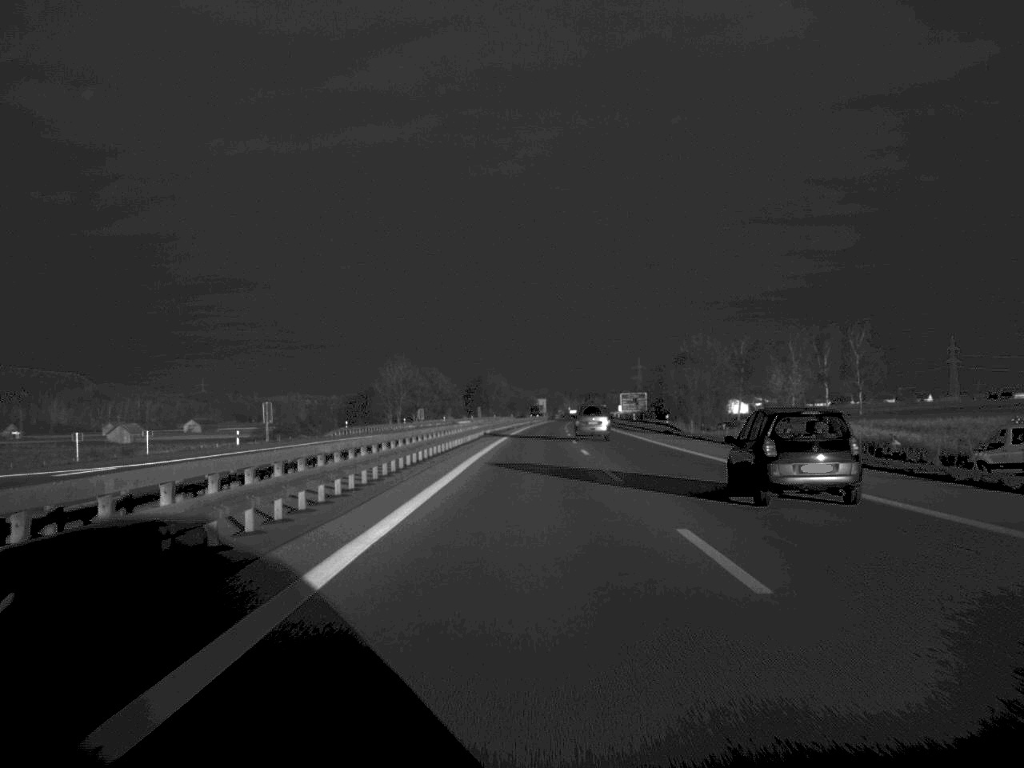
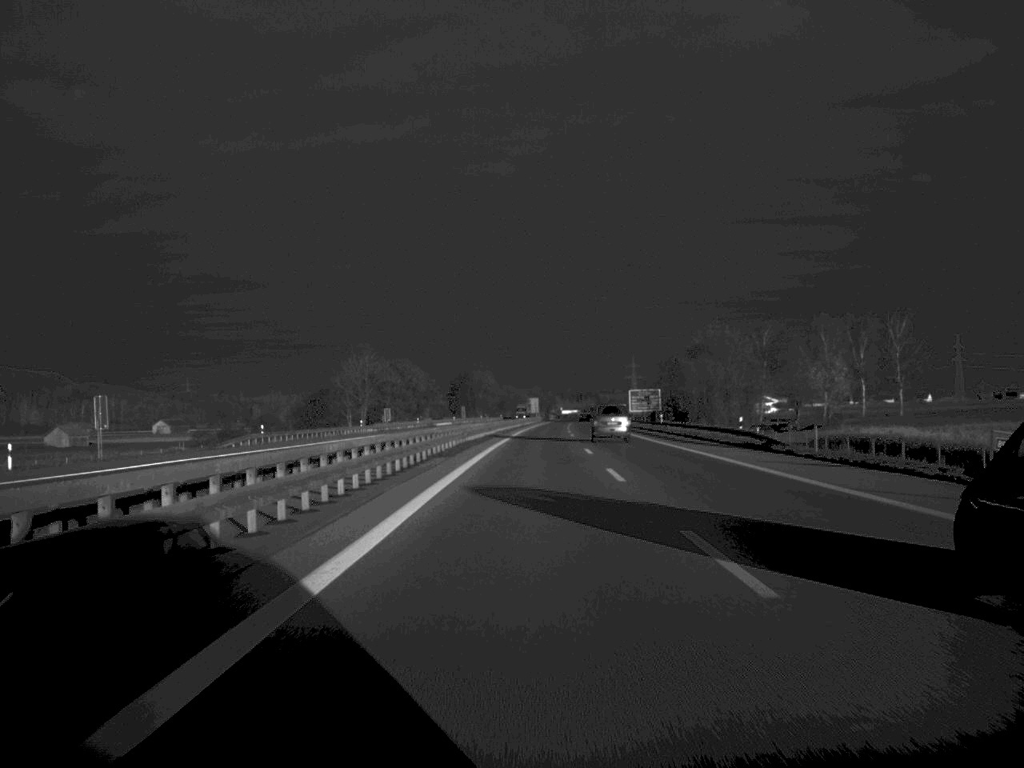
(+0.1, +34.9) m; 0°
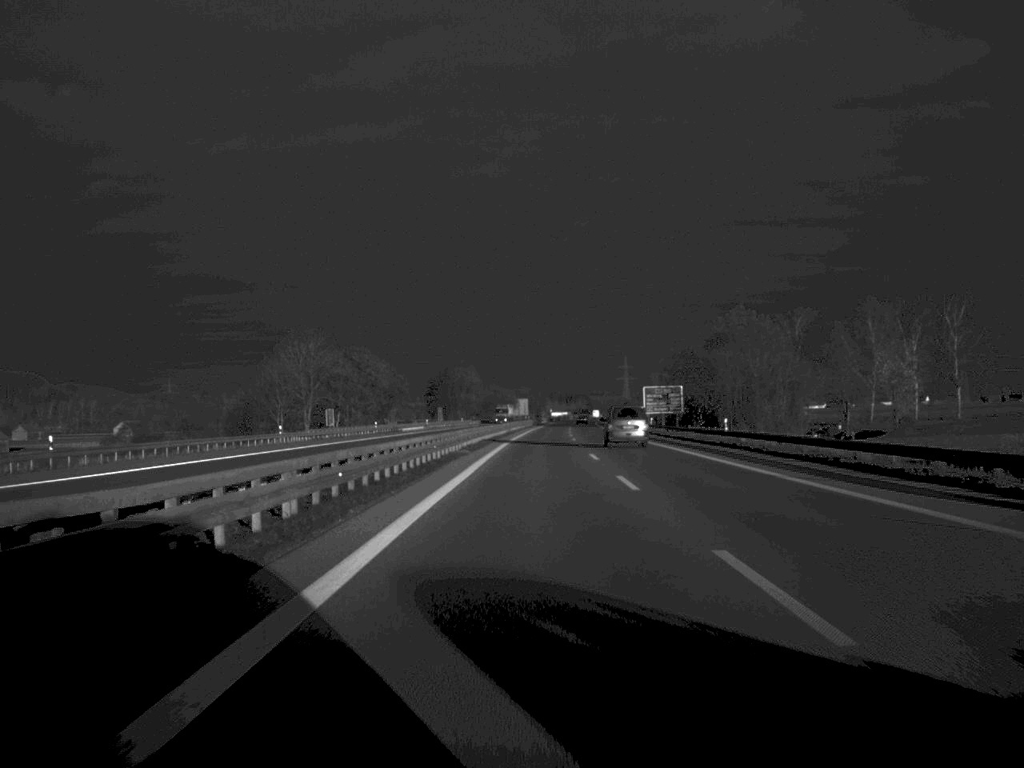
(+0.2, +39.0) m; +1°
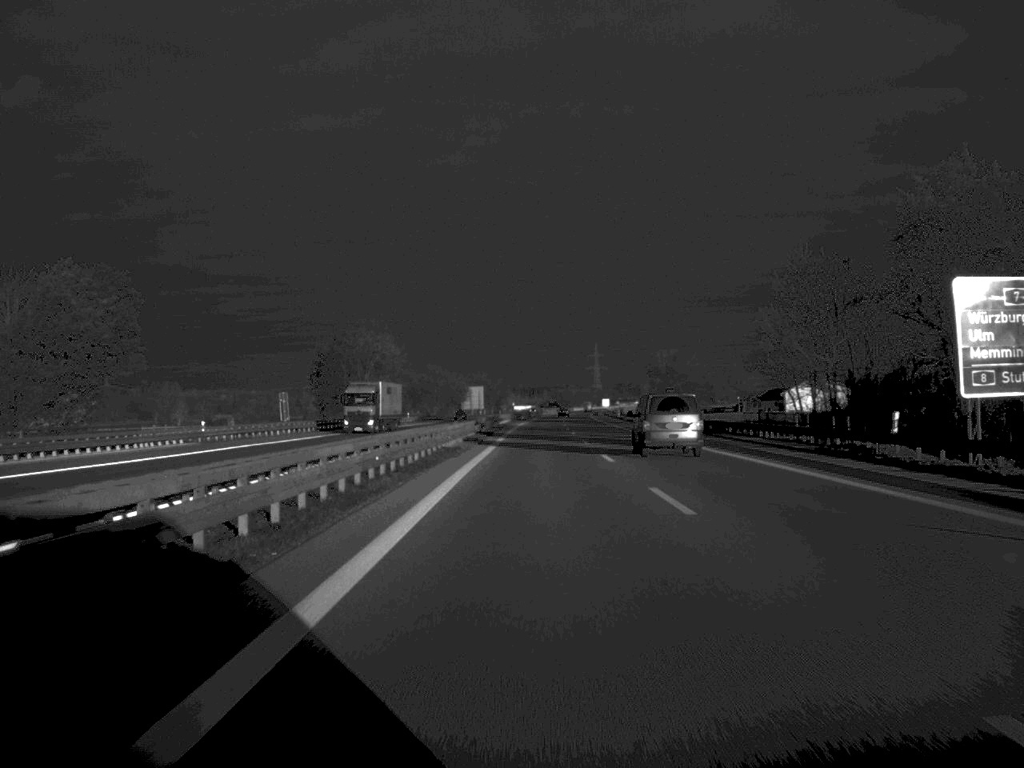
(+1.7, +116.0) m; +2°
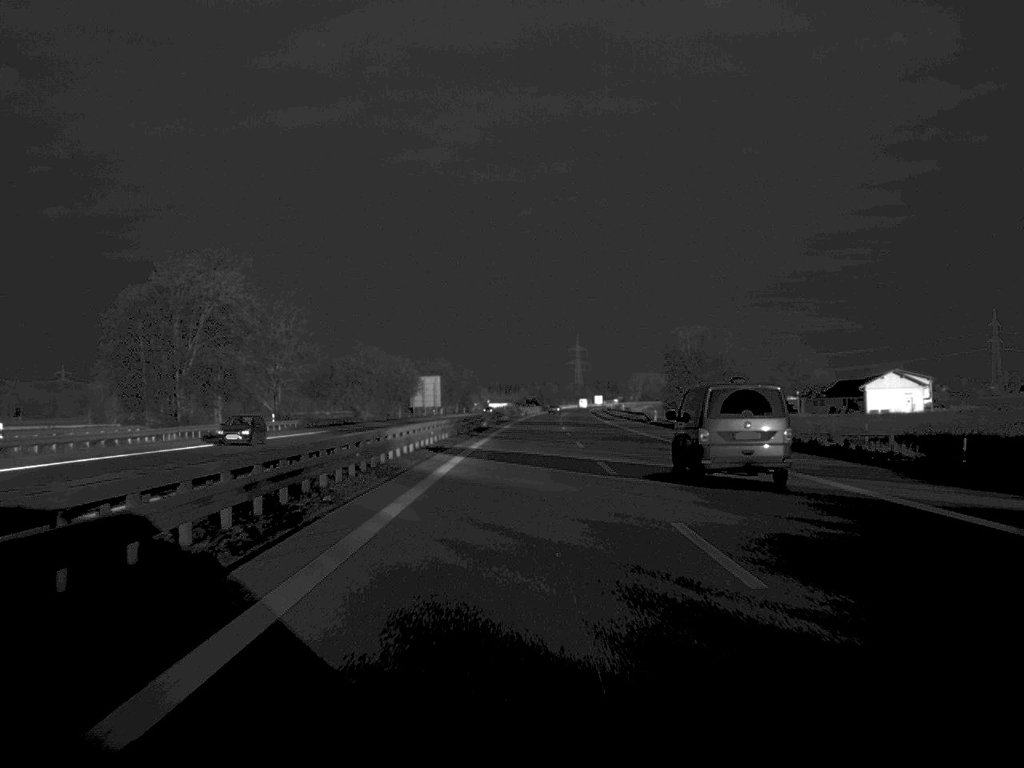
(+0.8, +78.5) m; +1°
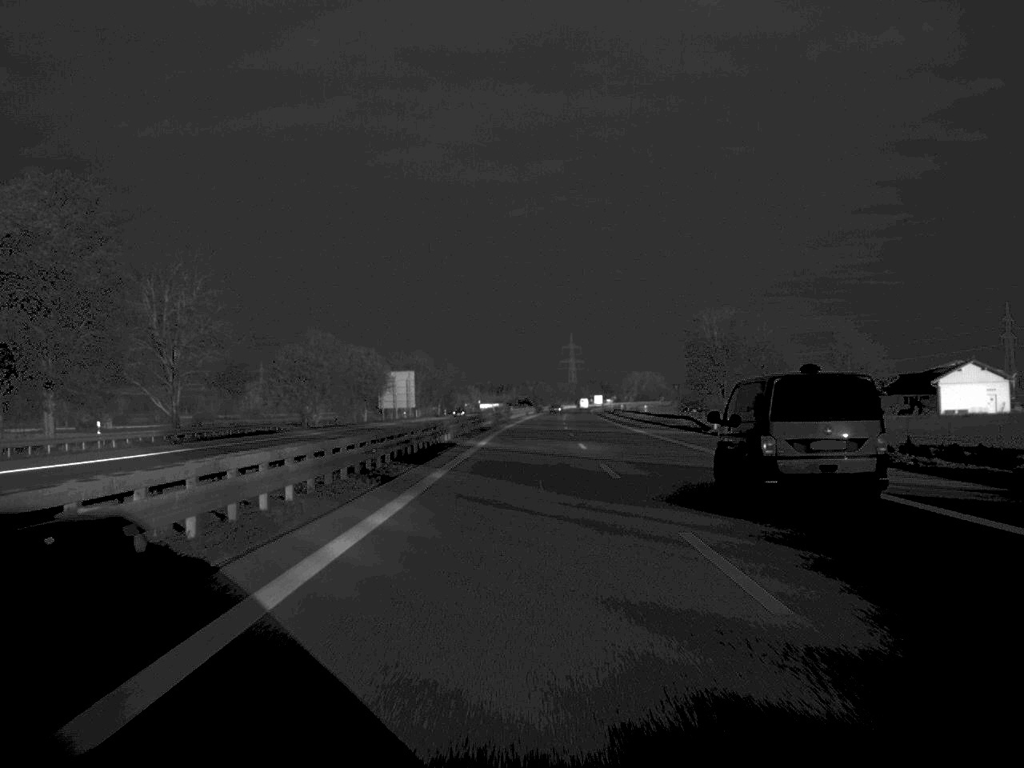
(+0.1, +37.4) m; 0°
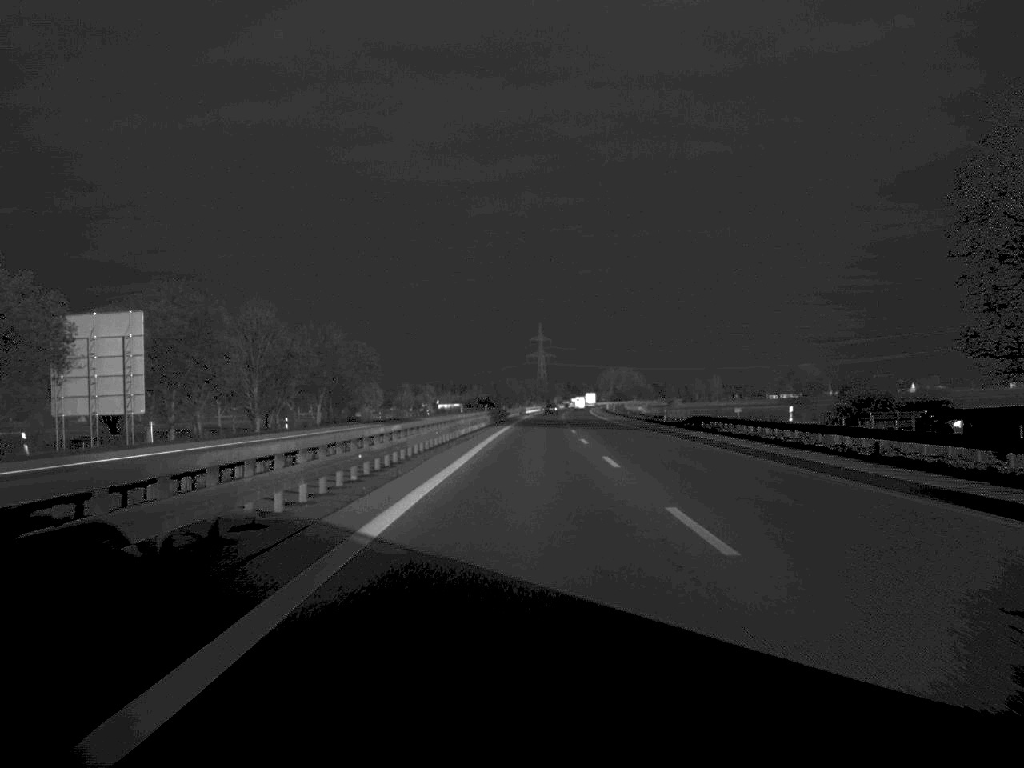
(+1.6, +120.7) m; +2°
